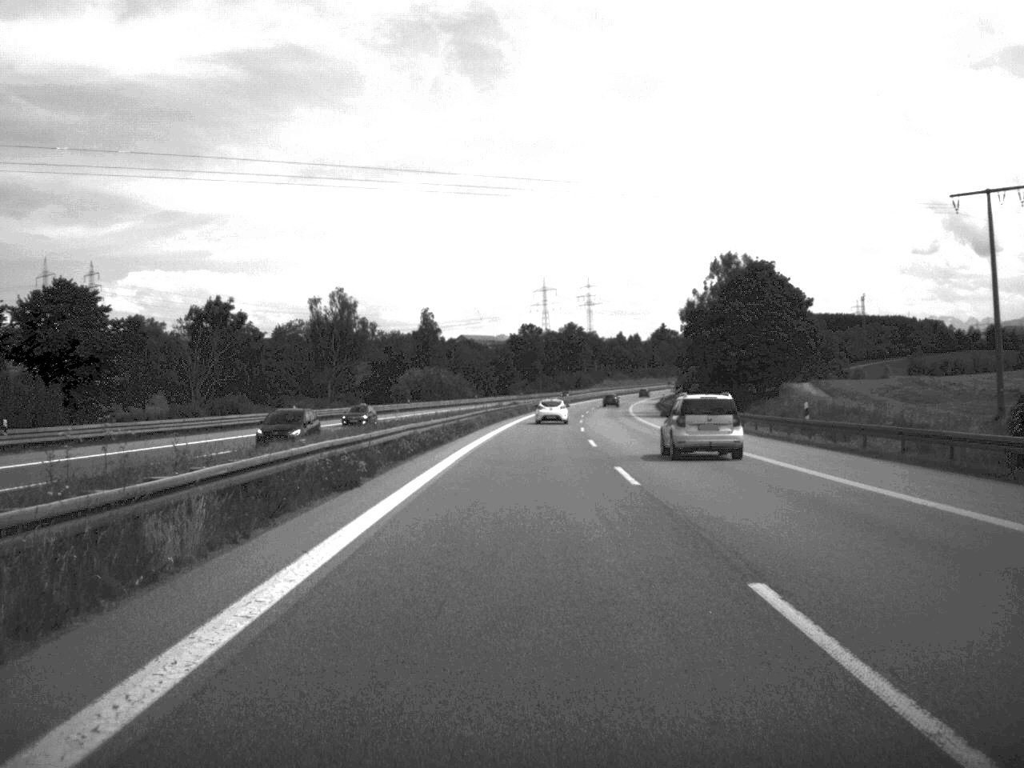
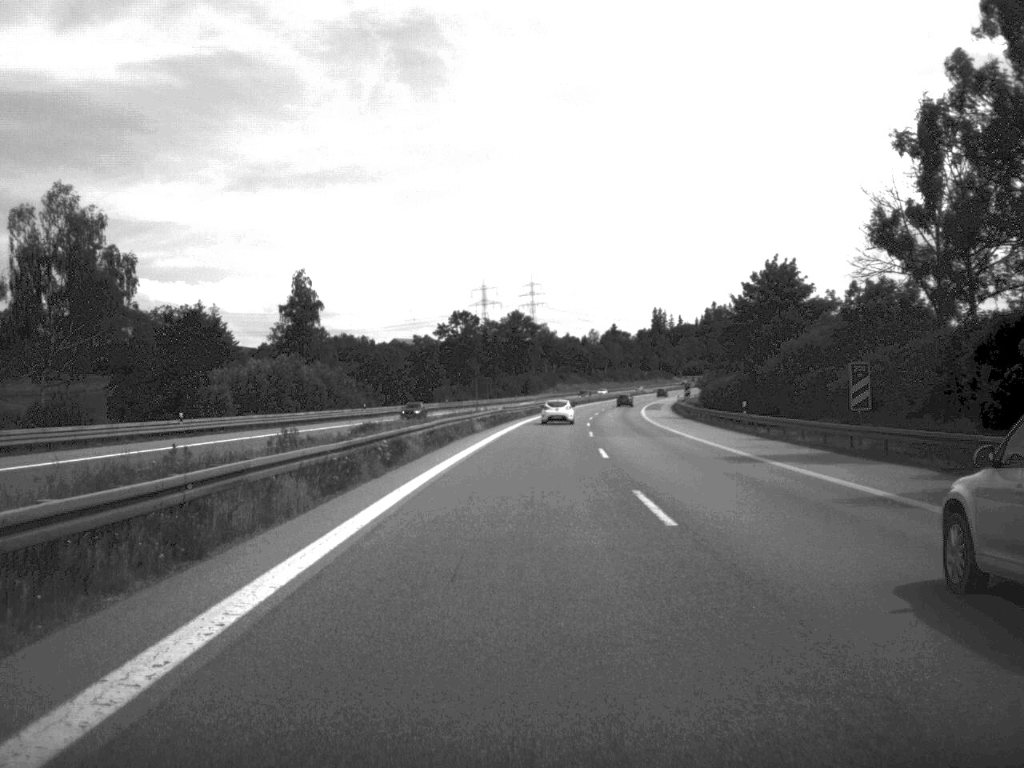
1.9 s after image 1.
(+1.6, +77.6) m; +3°
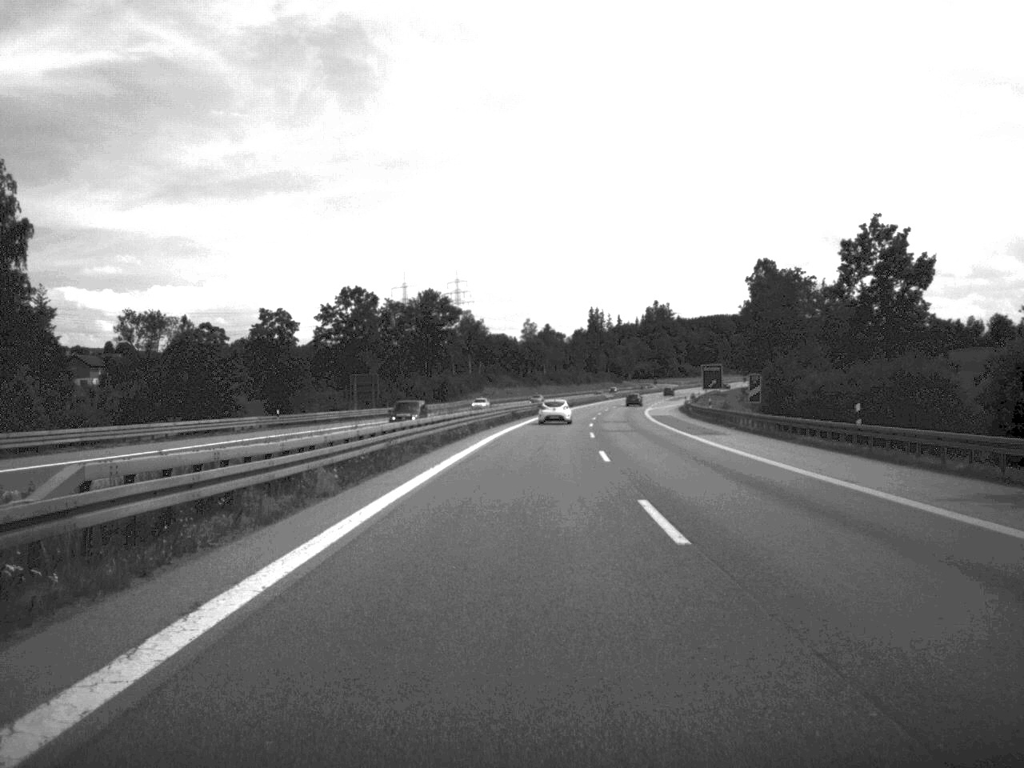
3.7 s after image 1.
(+2.0, +72.9) m; +3°
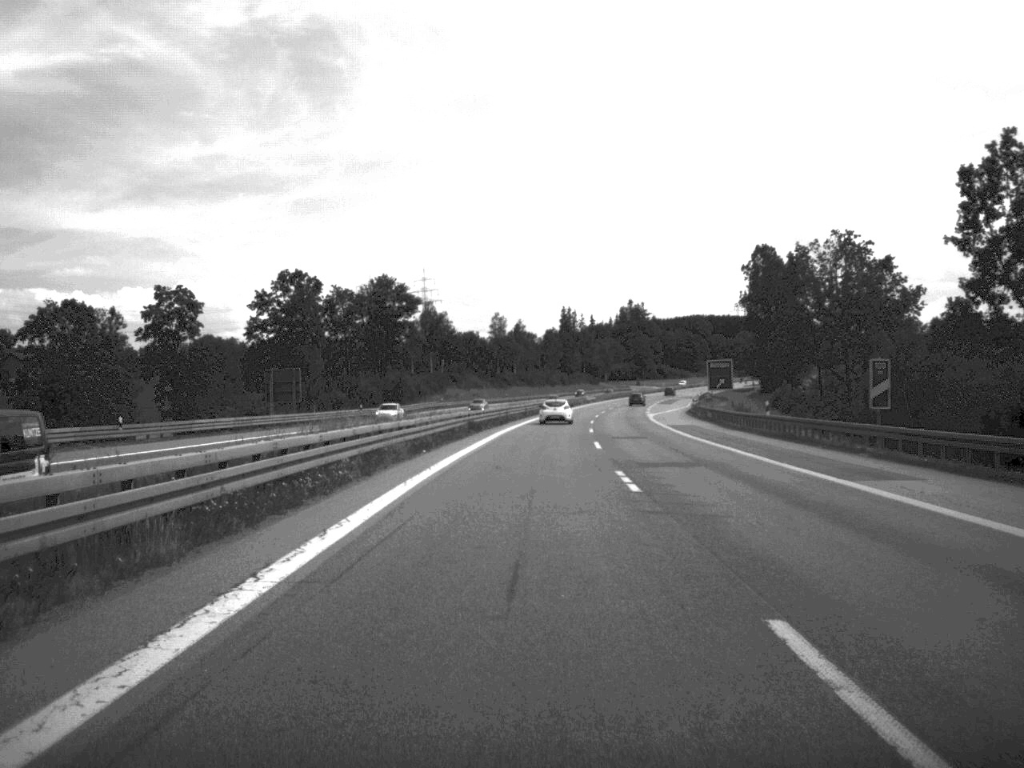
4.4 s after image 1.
(+0.3, +28.4) m; +1°
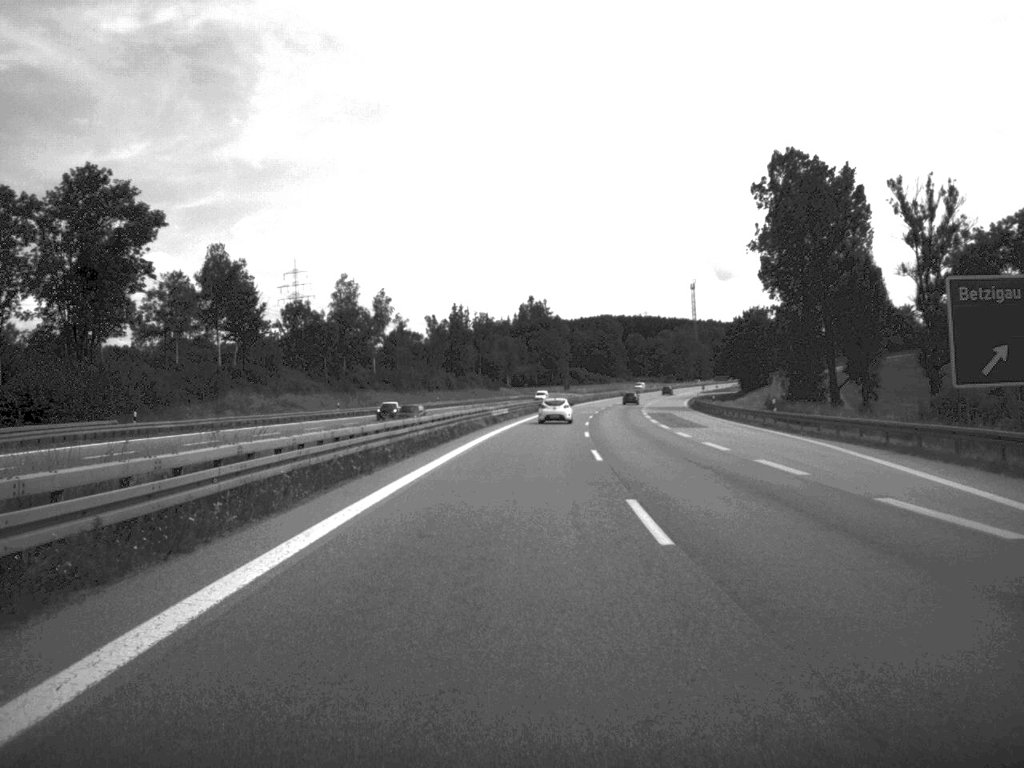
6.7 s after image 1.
(+4.0, +95.7) m; +5°
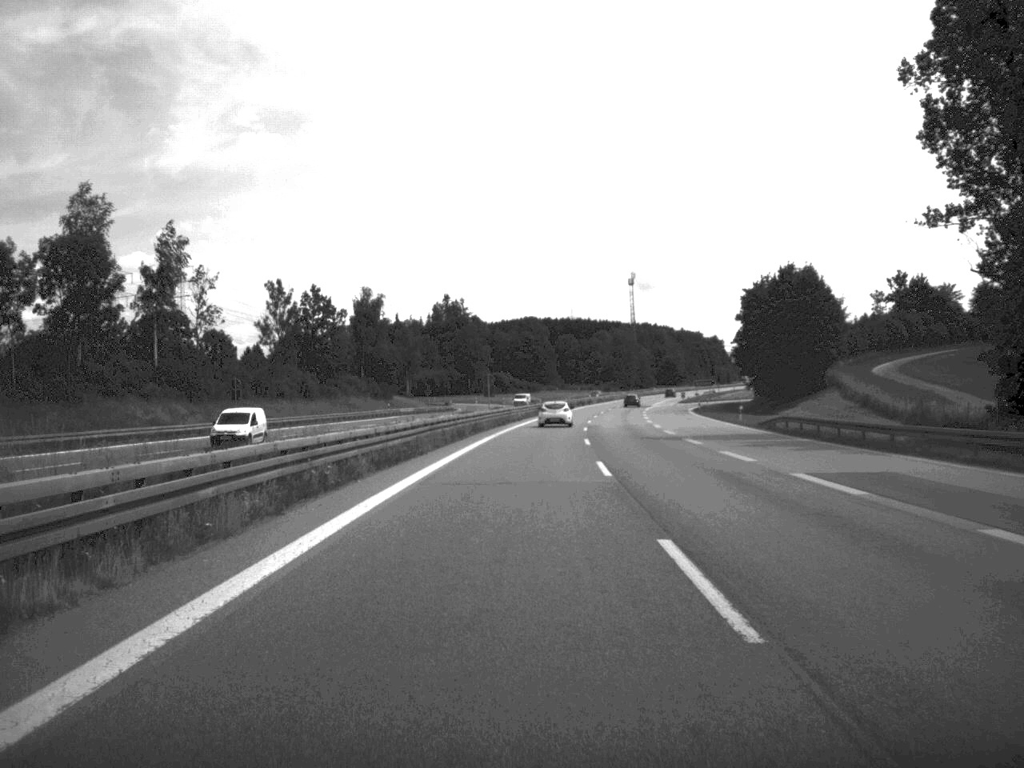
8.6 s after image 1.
(+2.4, +75.9) m; +4°
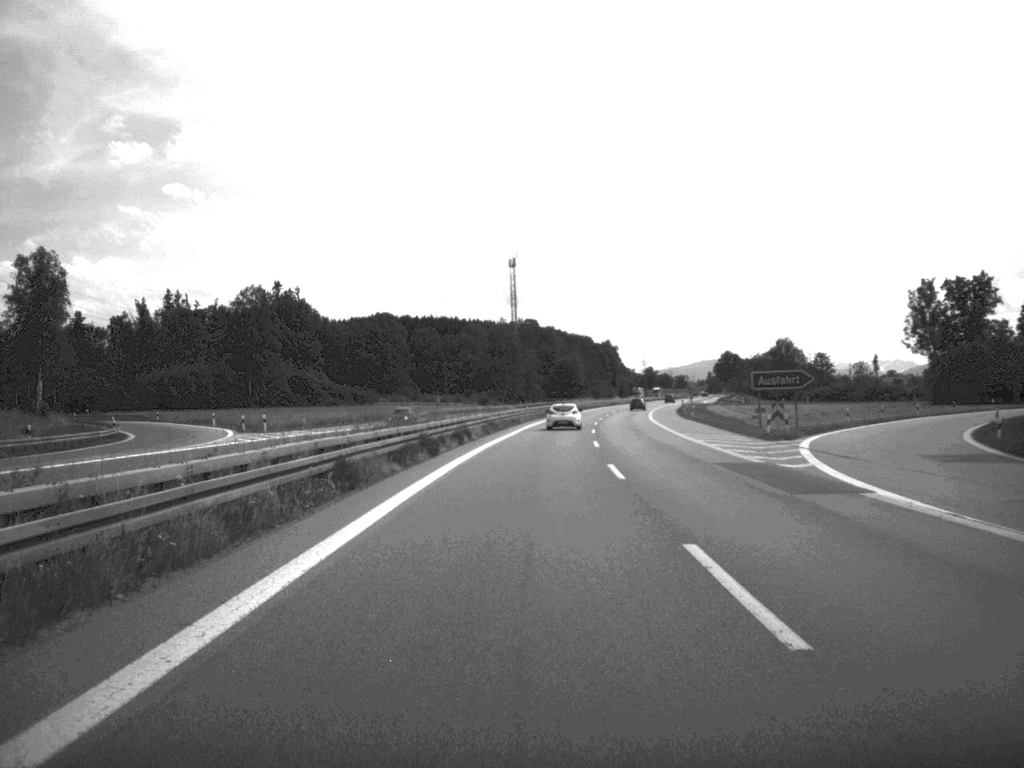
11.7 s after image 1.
(+6.1, +123.9) m; +6°
